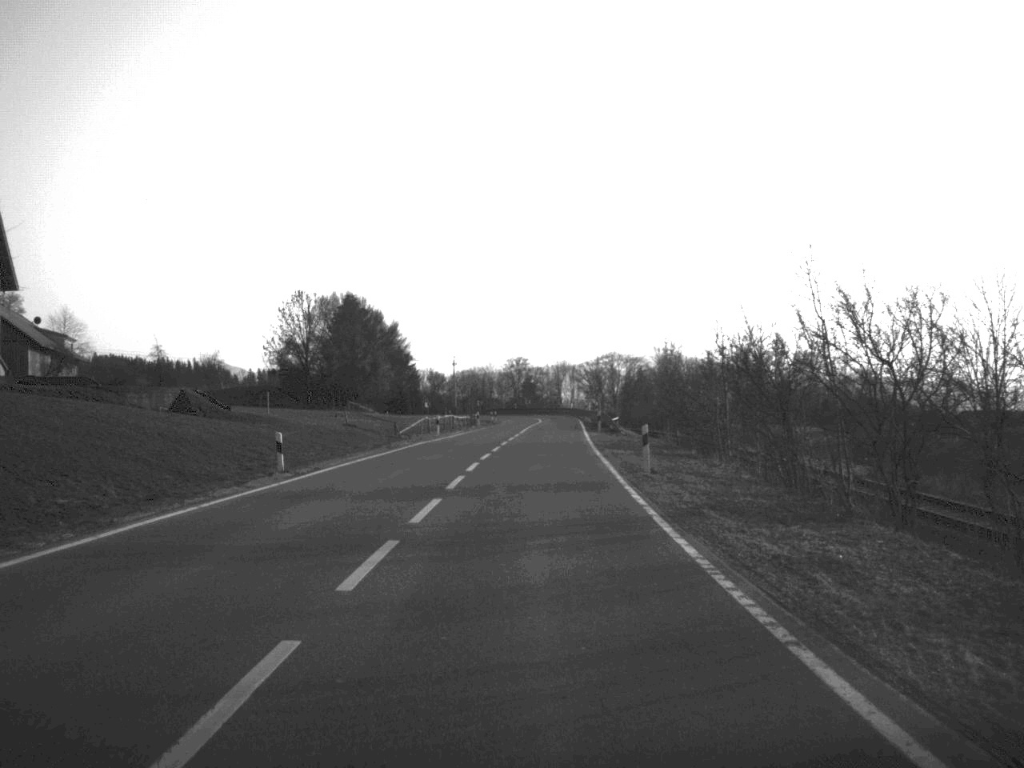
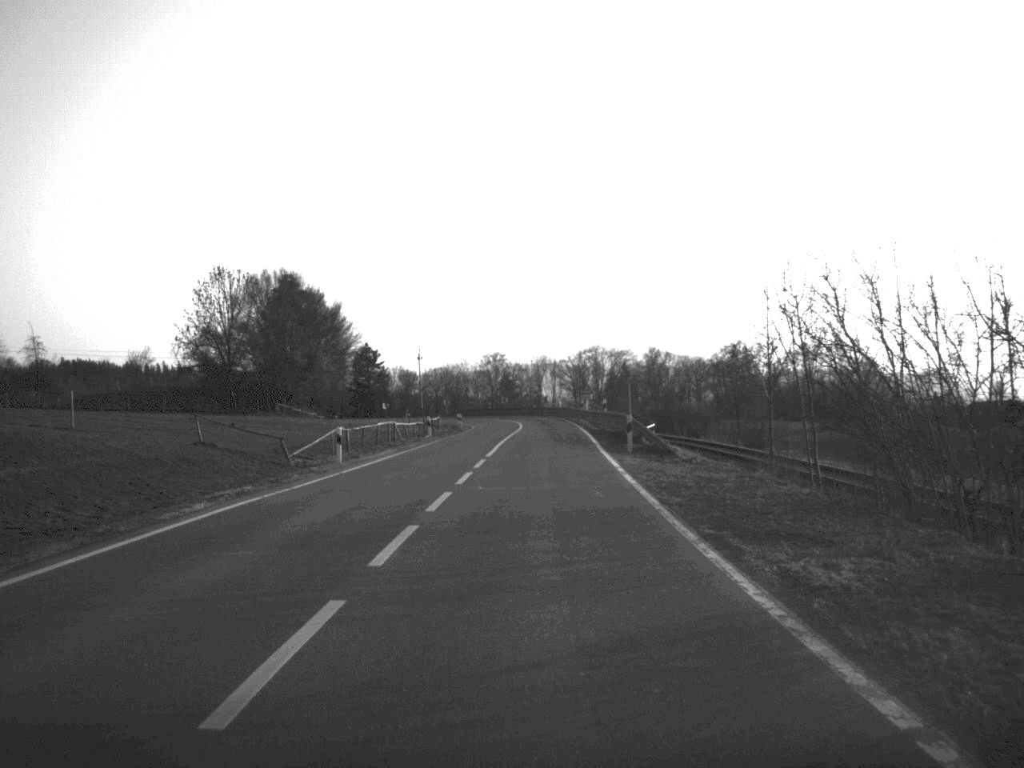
(+0.2, +28.5) m; +1°
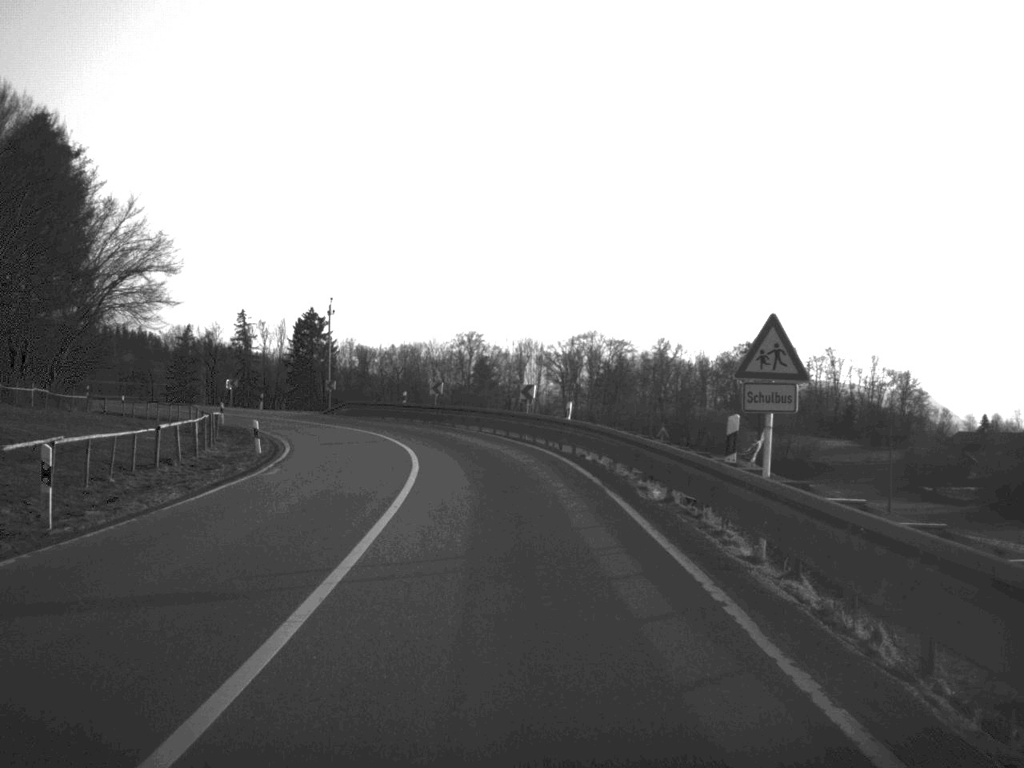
(+1.2, +68.2) m; +1°
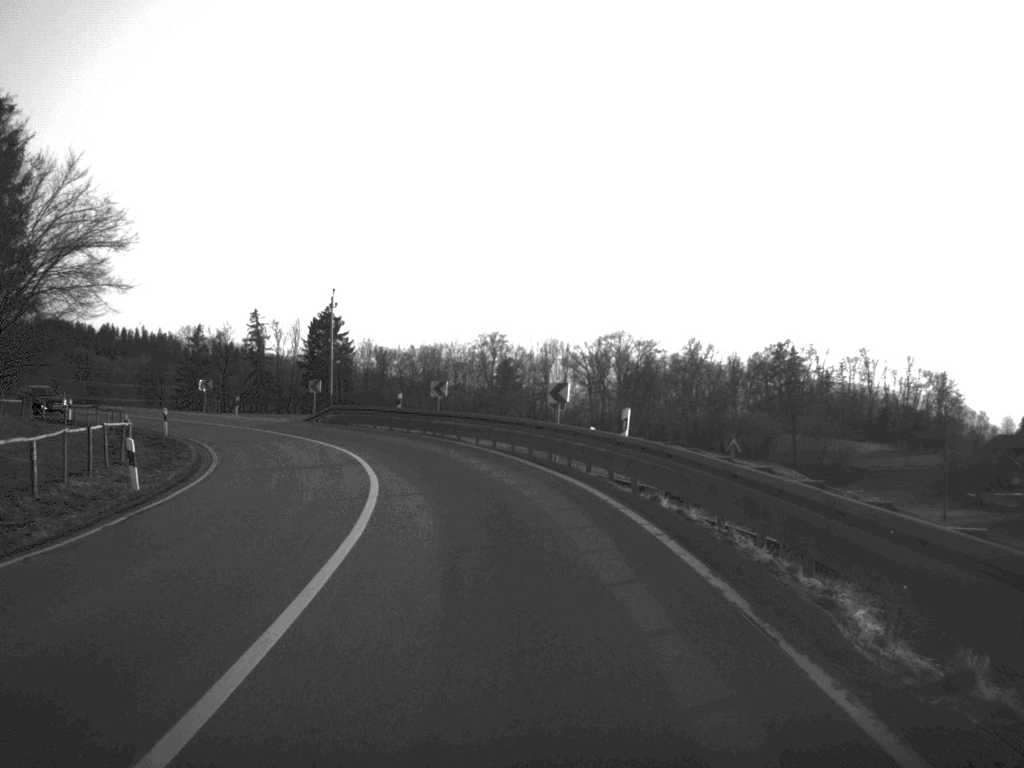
(-0.1, +12.4) m; -1°
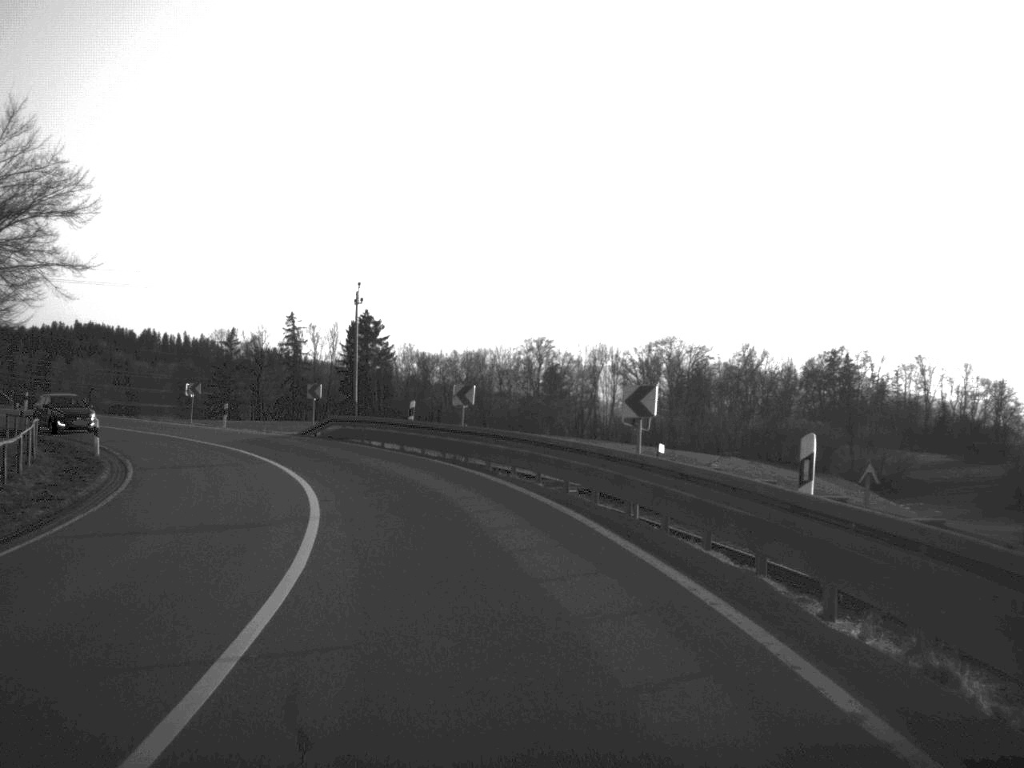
(-0.2, +11.4) m; -2°
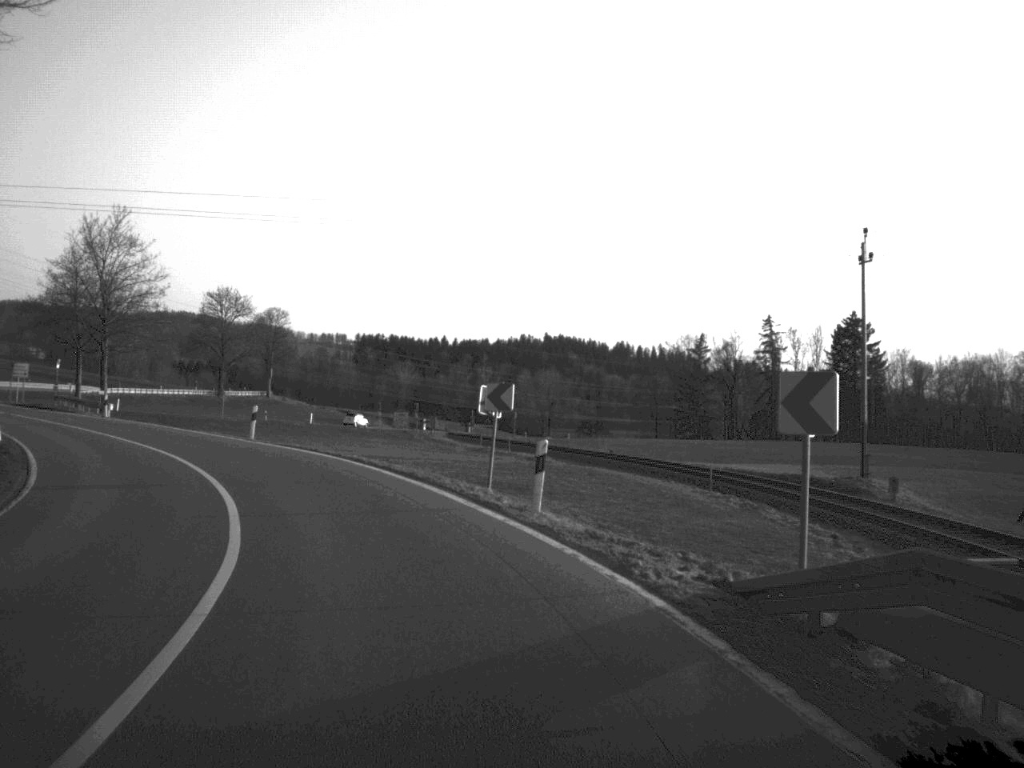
(-5.6, +33.8) m; -22°
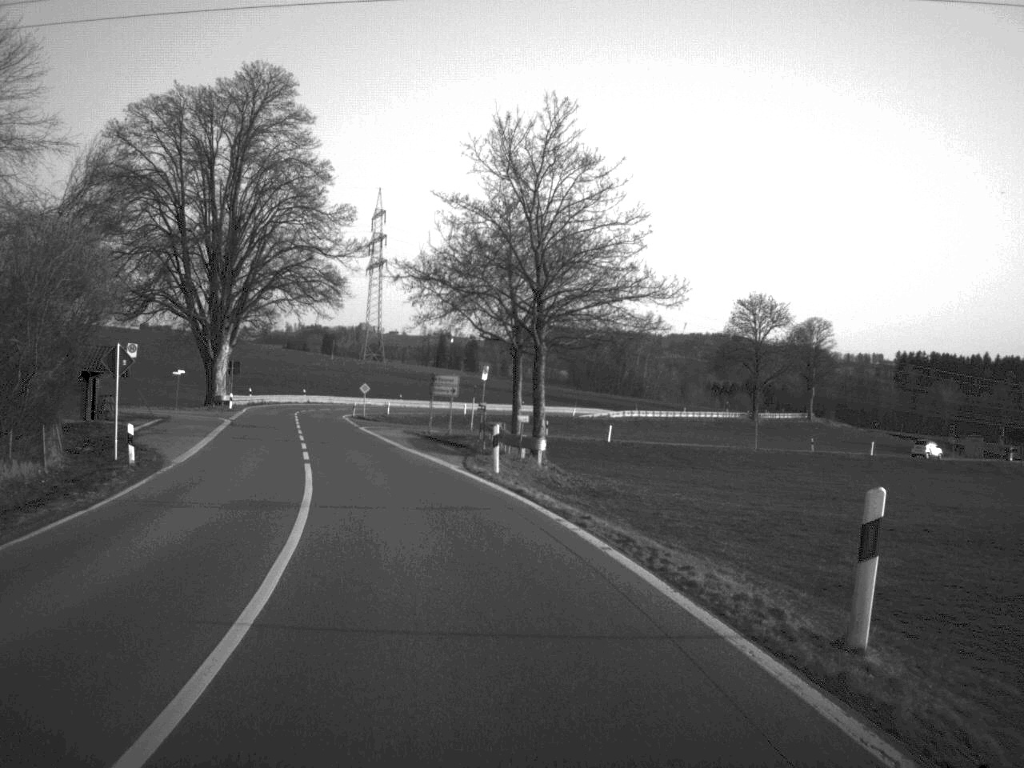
(-6.6, +30.5) m; -24°
